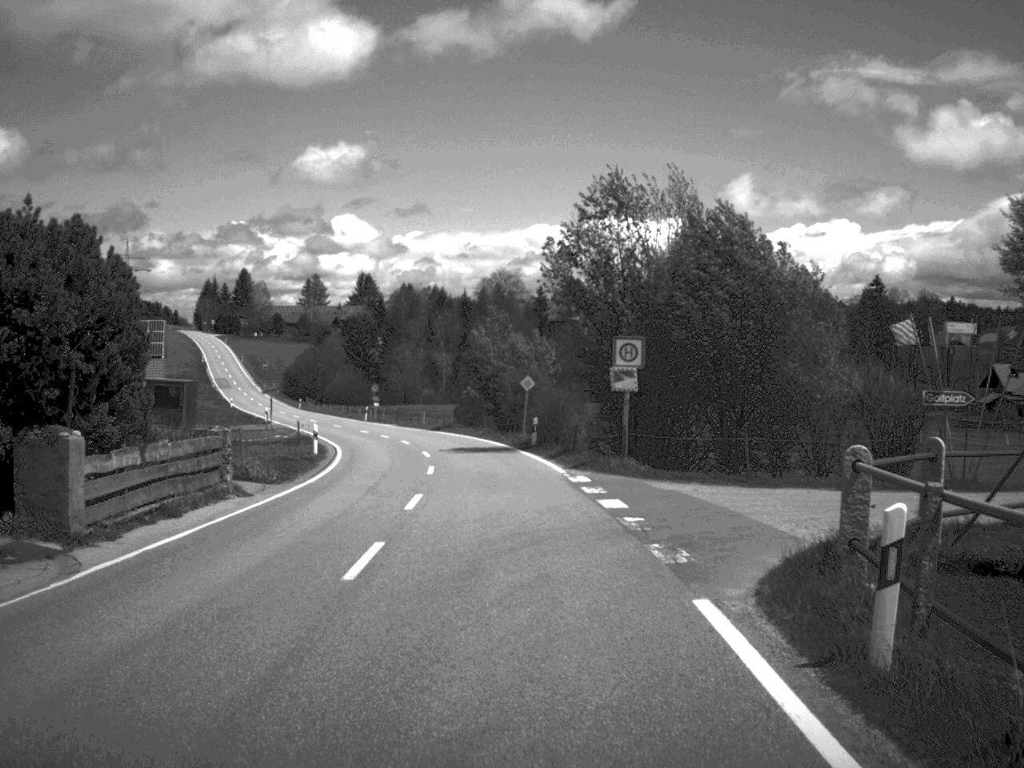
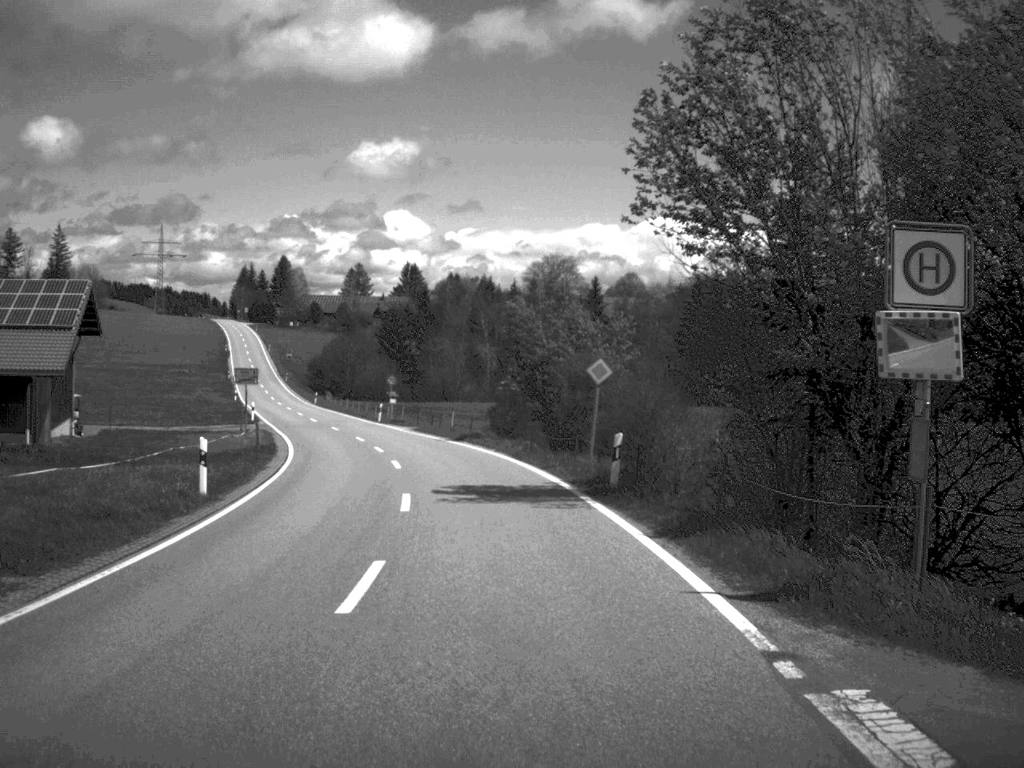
(-0.3, +18.4) m; -2°
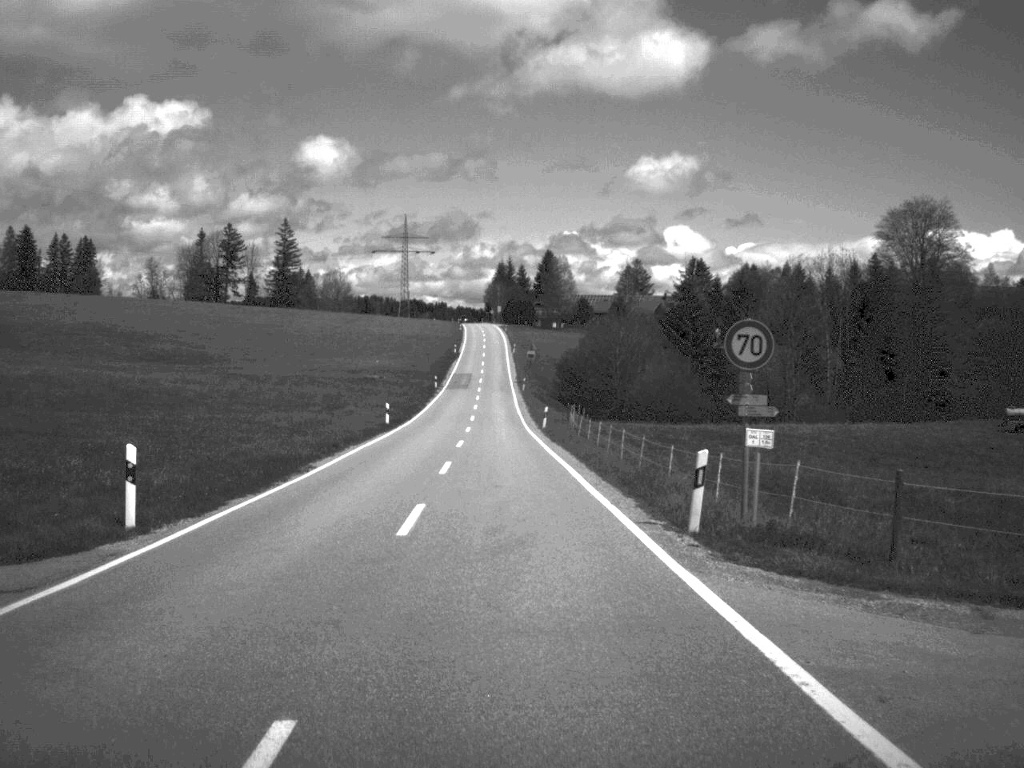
(-6.2, +52.3) m; -13°
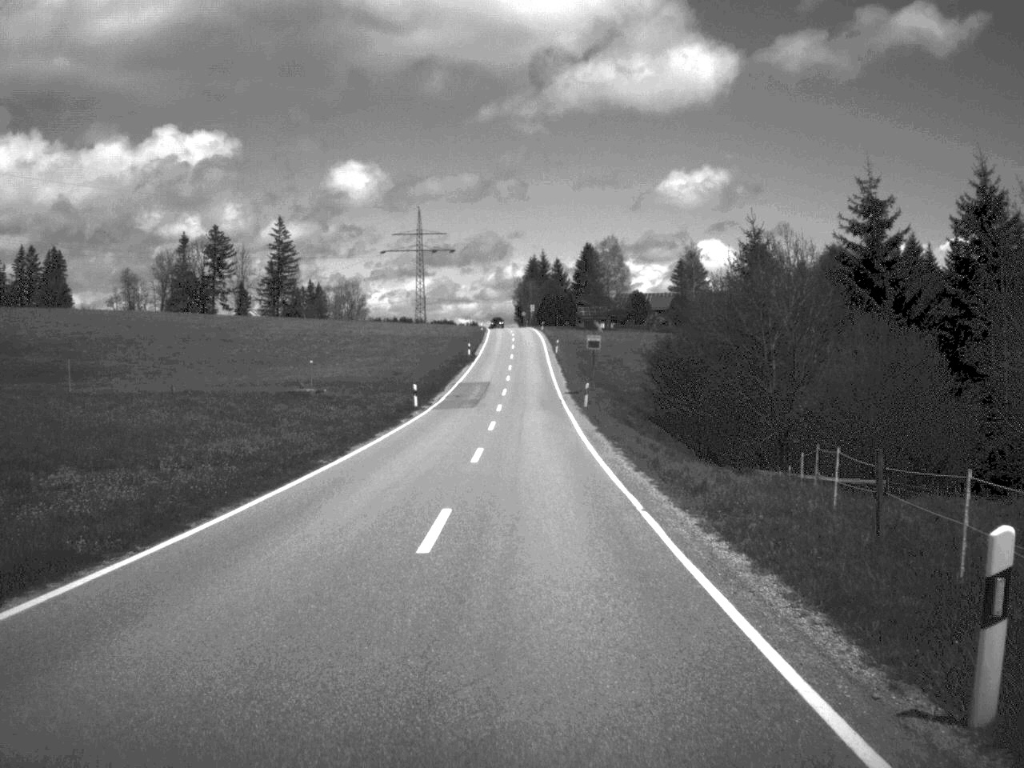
(-1.2, +48.9) m; -2°
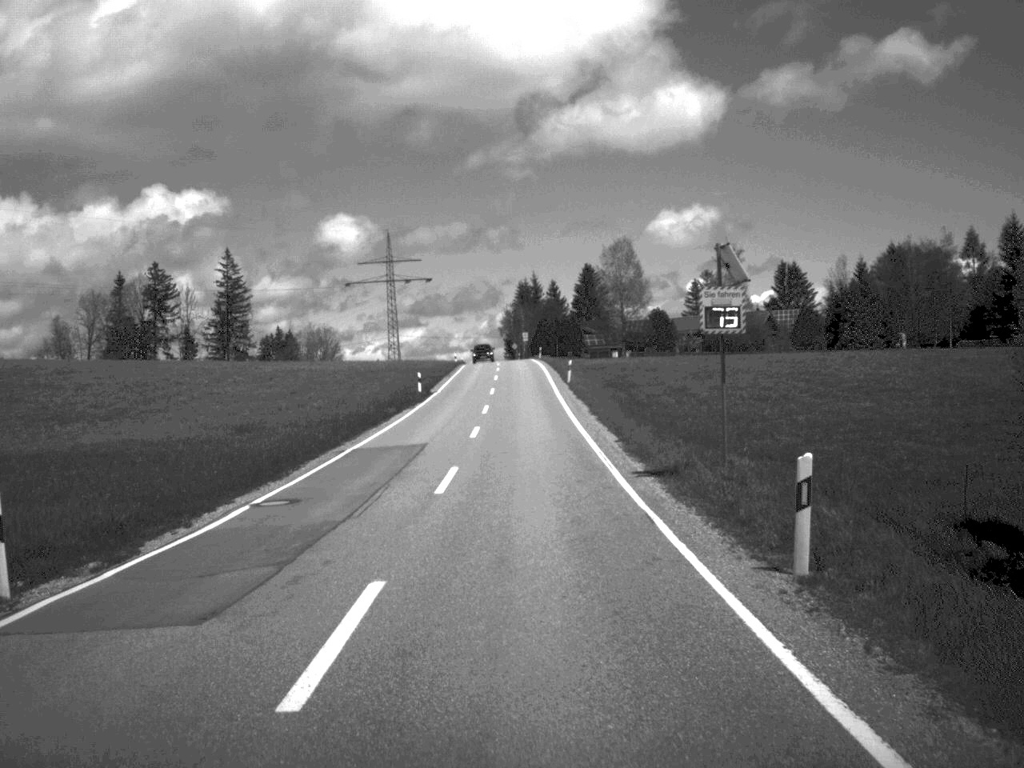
(0.0, +41.2) m; 0°
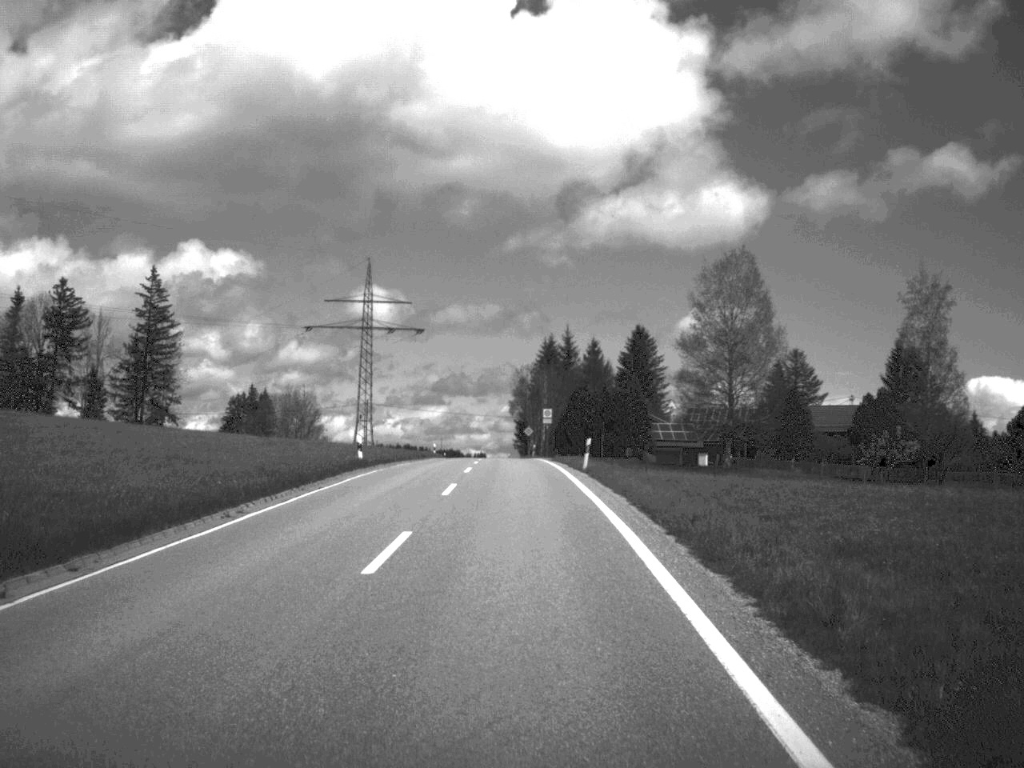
(-0.1, +65.4) m; -1°
